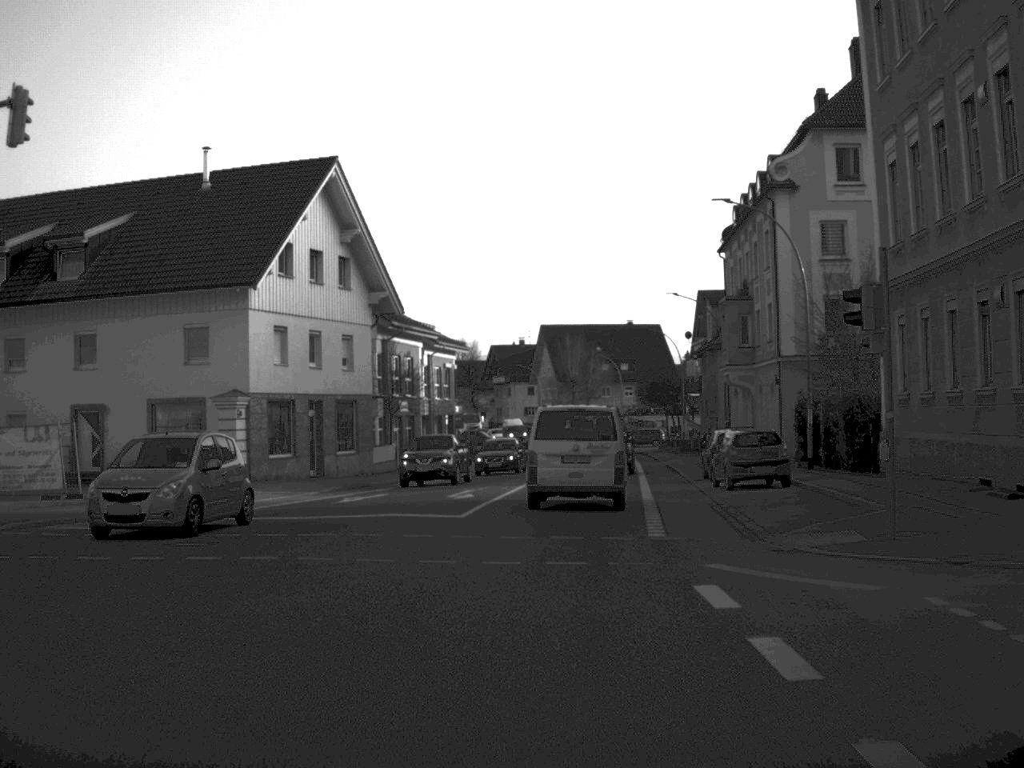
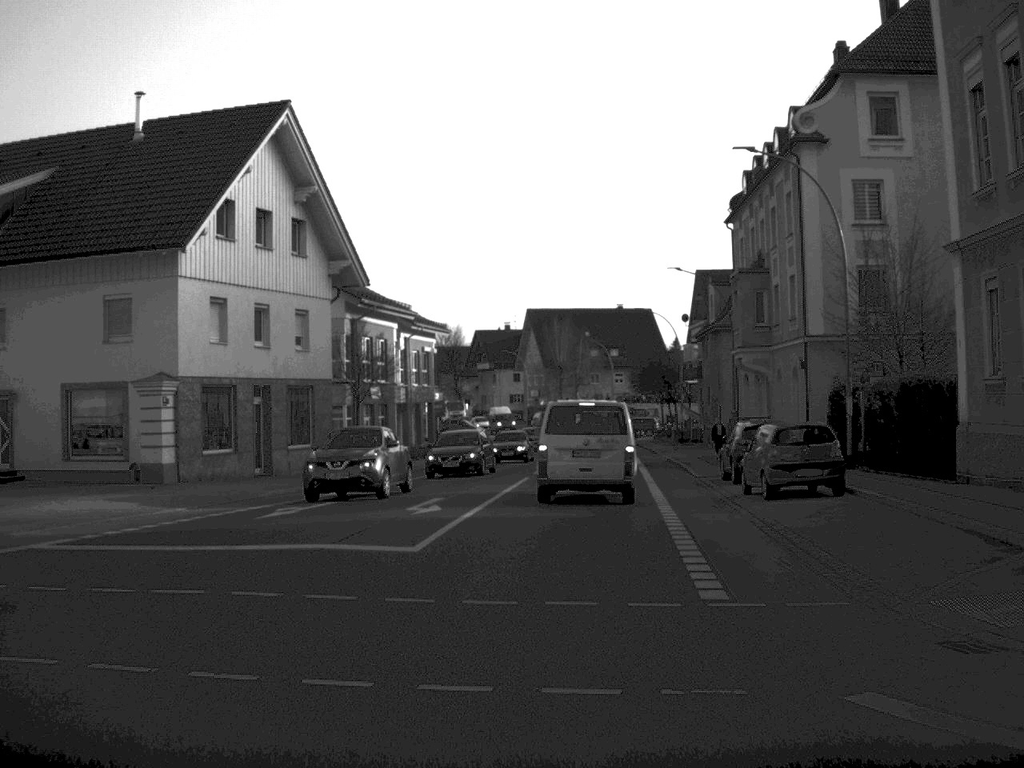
(0.0, +6.7) m; +1°
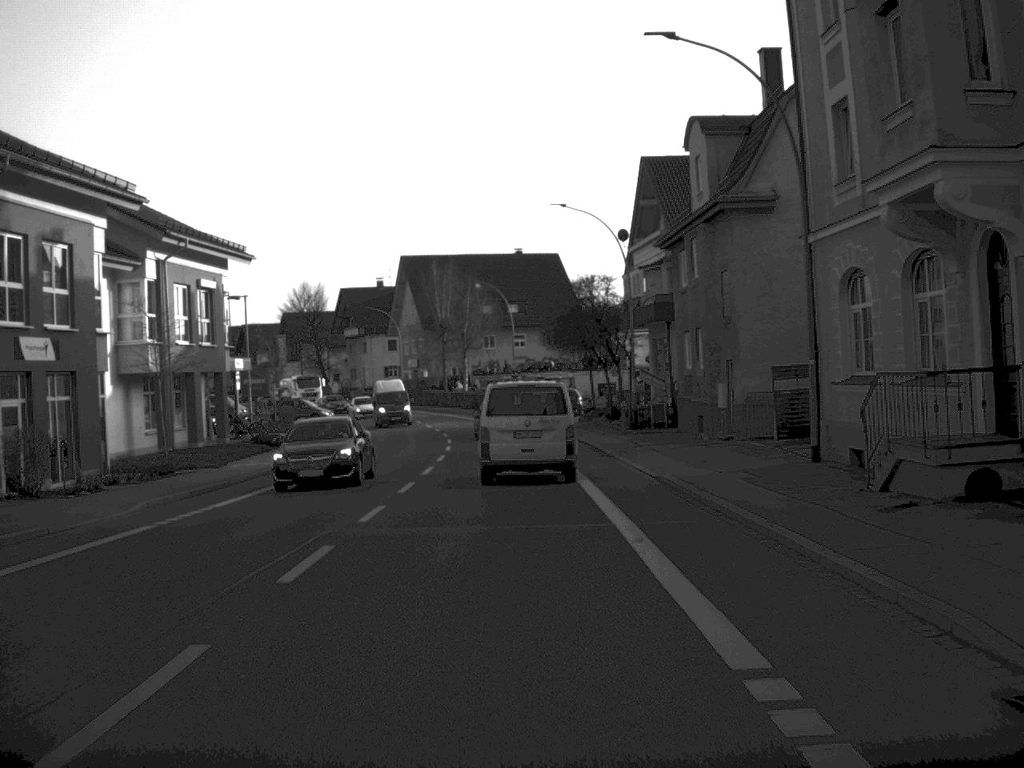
(+1.7, +33.1) m; +5°
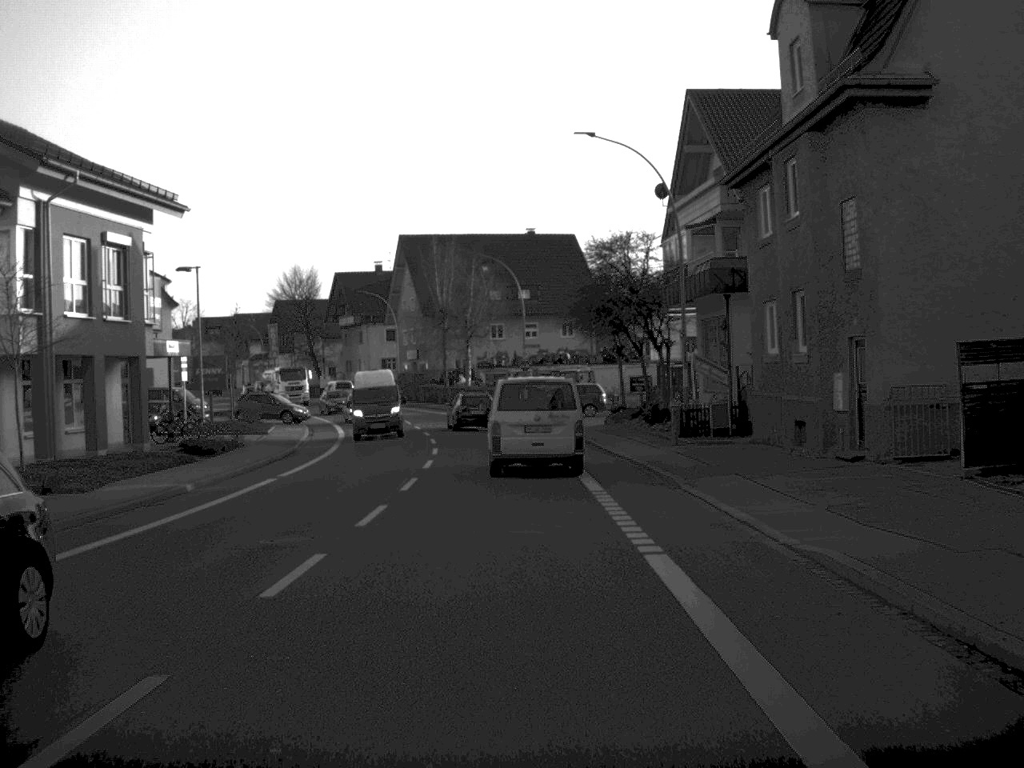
(-0.1, +12.7) m; 0°
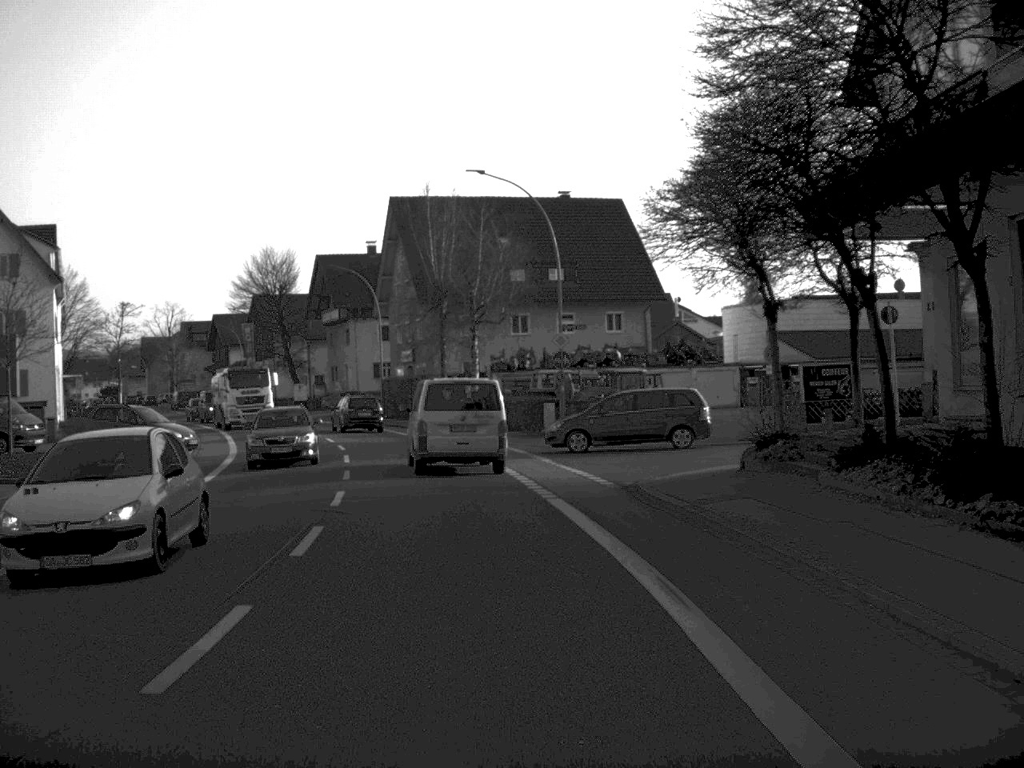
(-0.2, +27.4) m; -1°
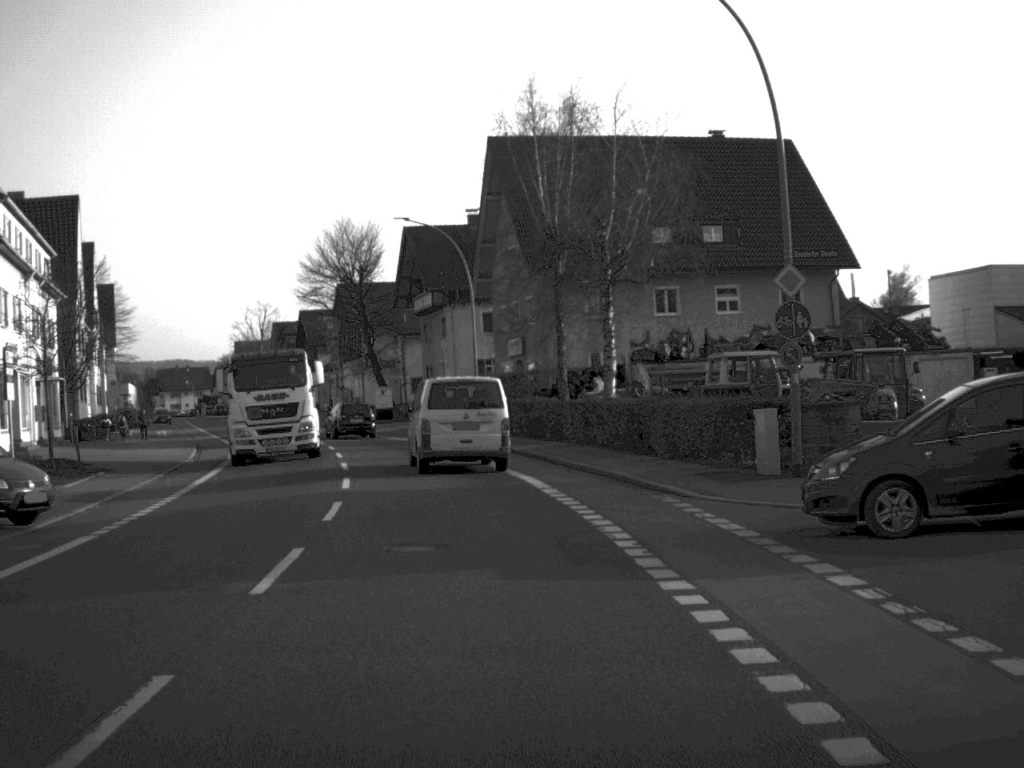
(-1.0, +20.6) m; -6°
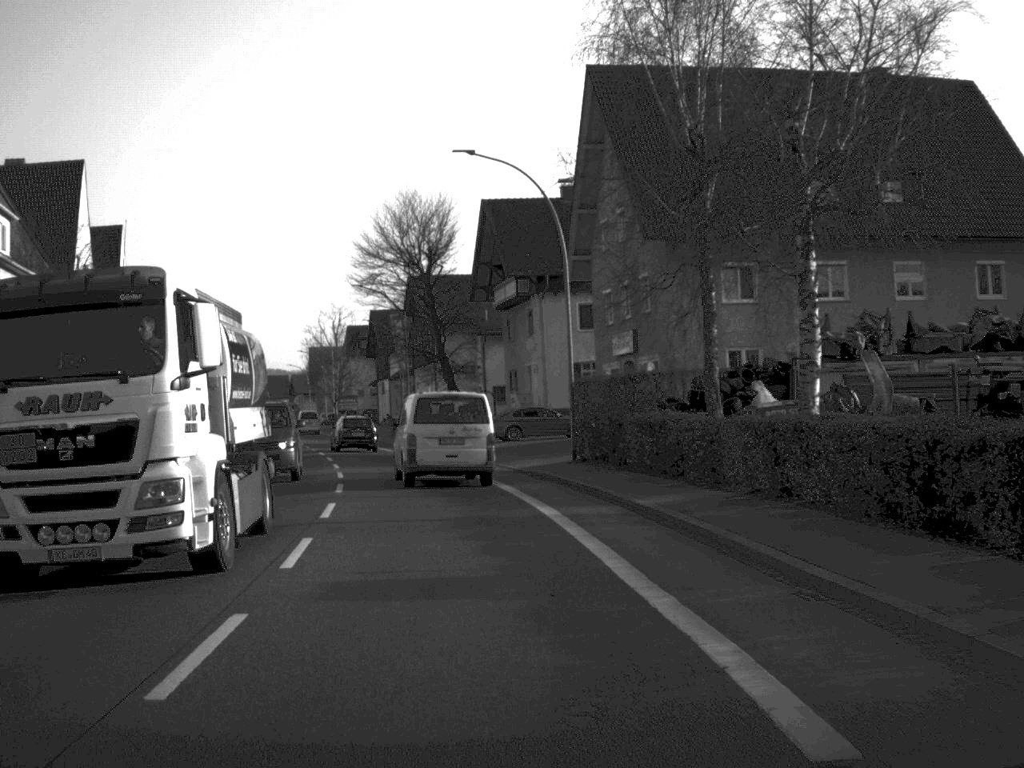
(-0.5, +15.6) m; -4°
